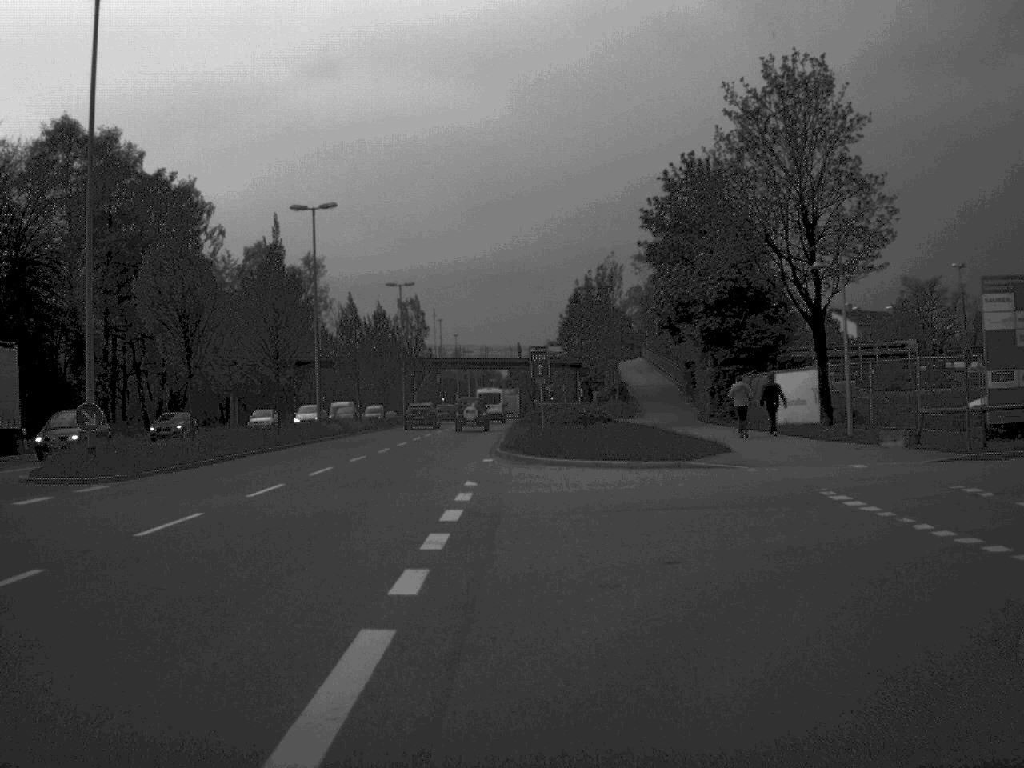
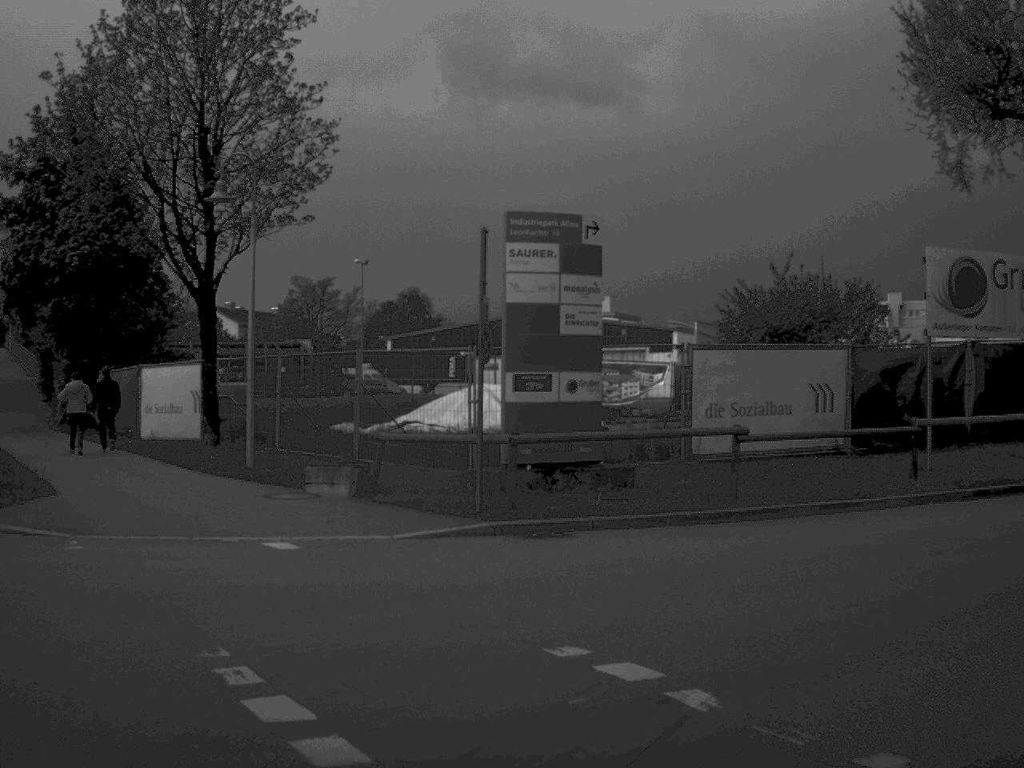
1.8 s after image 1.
(+1.8, +11.1) m; +29°
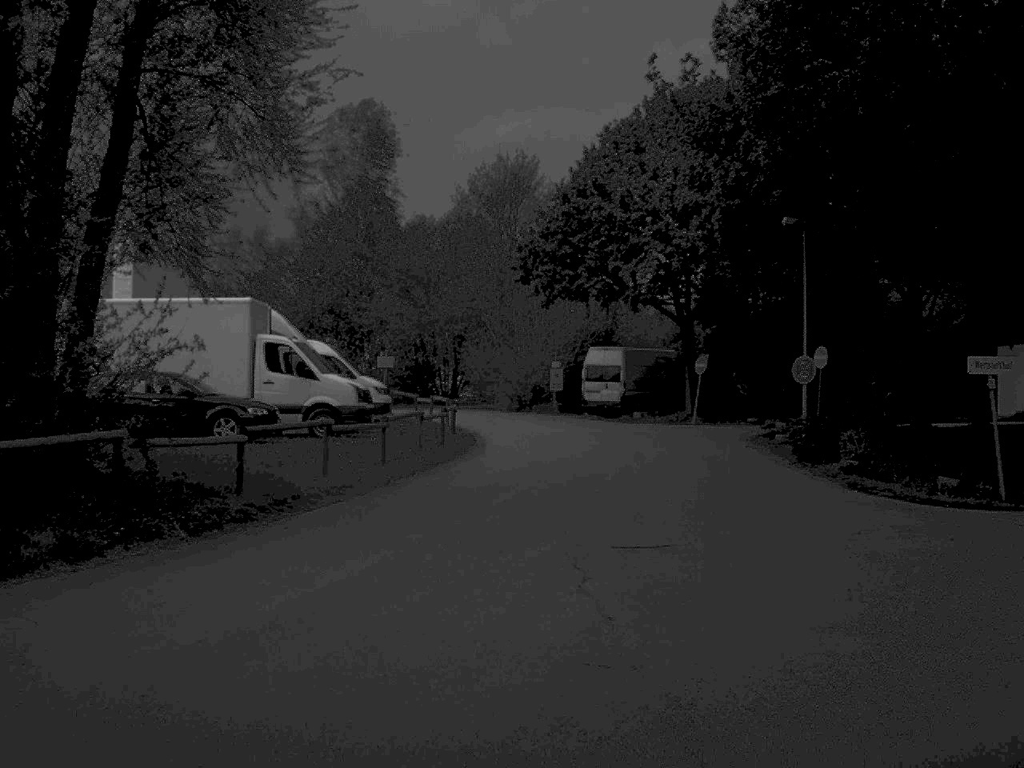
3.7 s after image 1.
(+4.6, +9.3) m; +50°
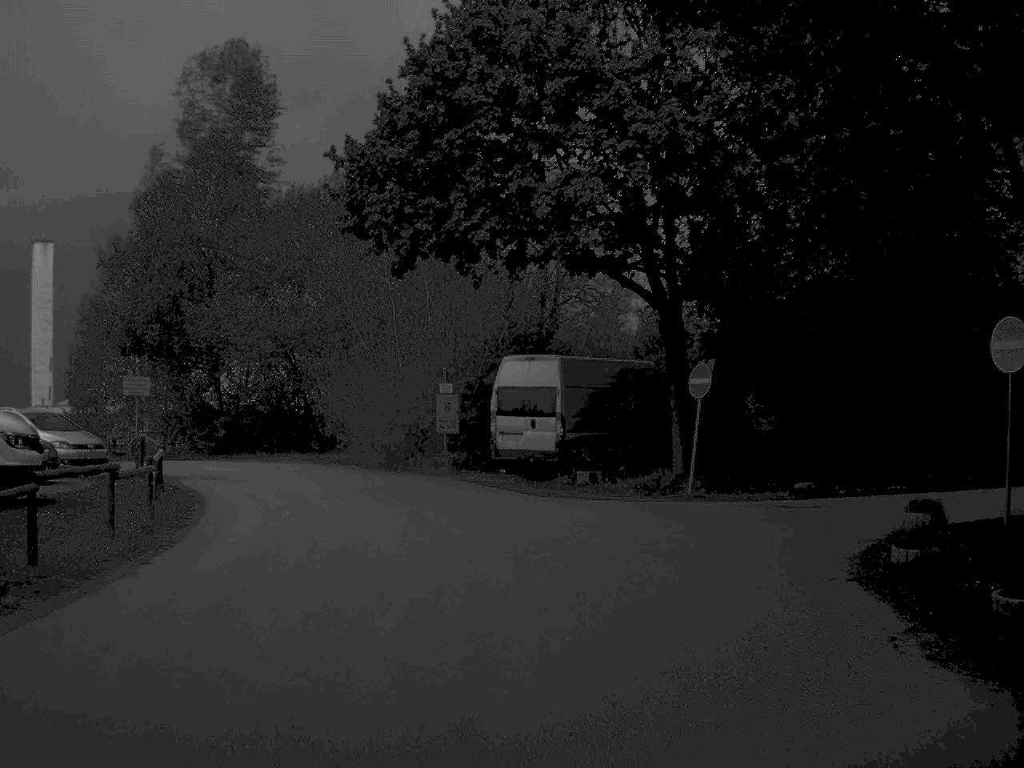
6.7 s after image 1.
(+2.1, +21.0) m; -1°
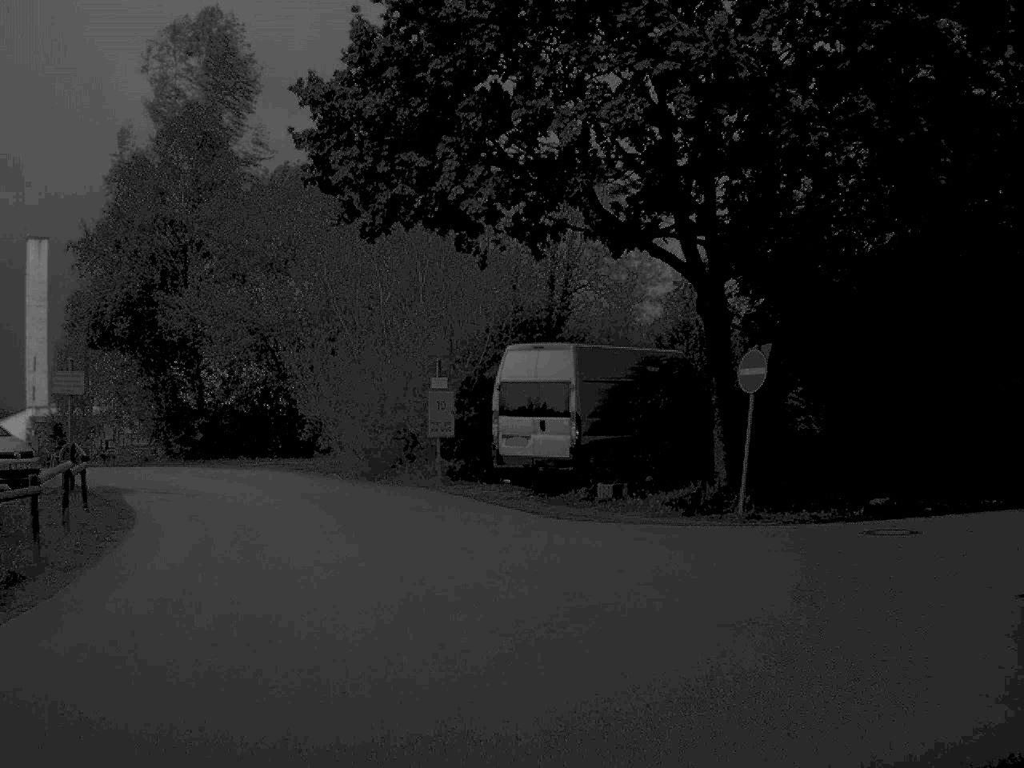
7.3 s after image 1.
(0.0, +4.5) m; 0°
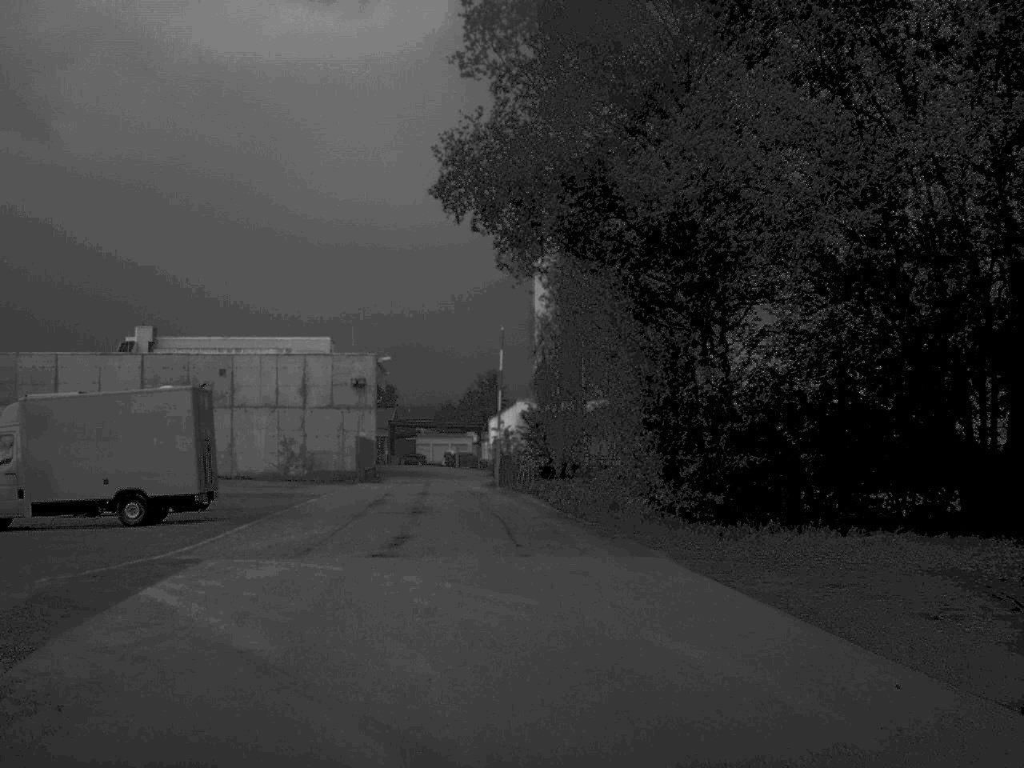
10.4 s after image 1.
(-5.5, +24.9) m; -25°
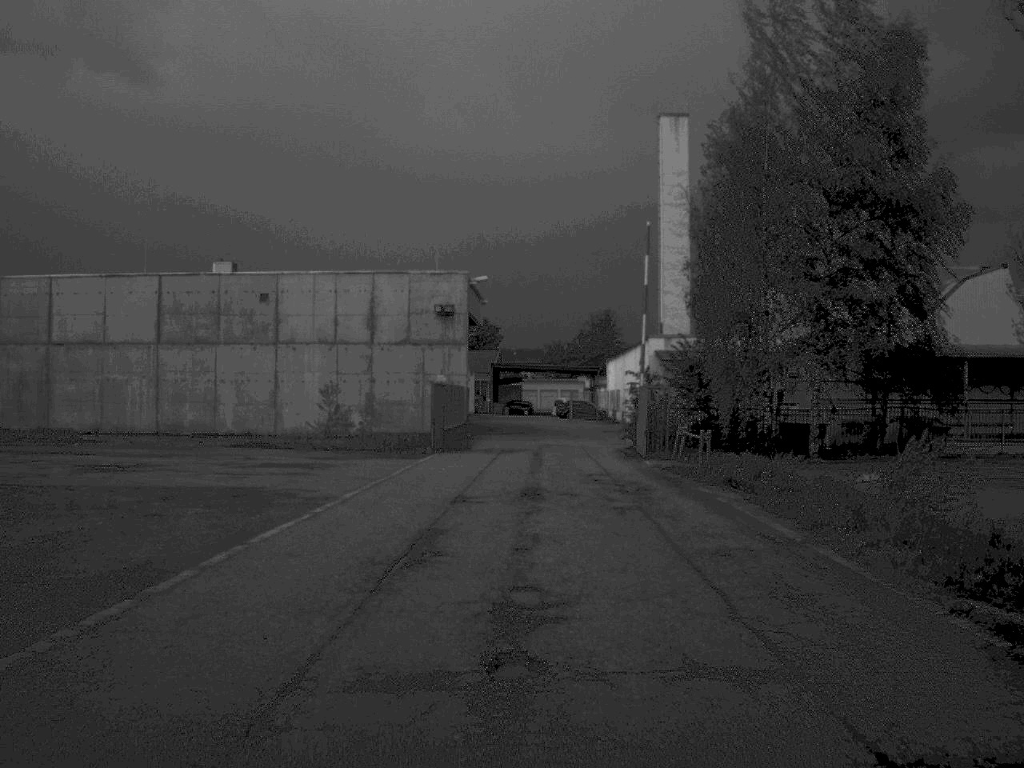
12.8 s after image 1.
(-1.5, +20.1) m; -5°
